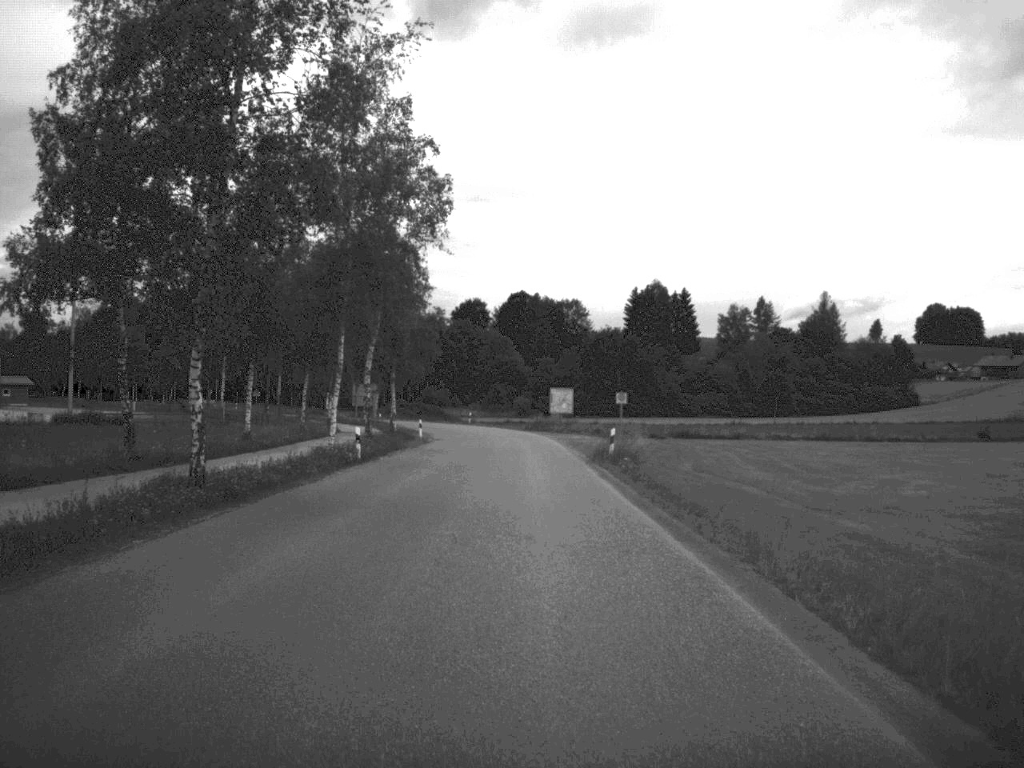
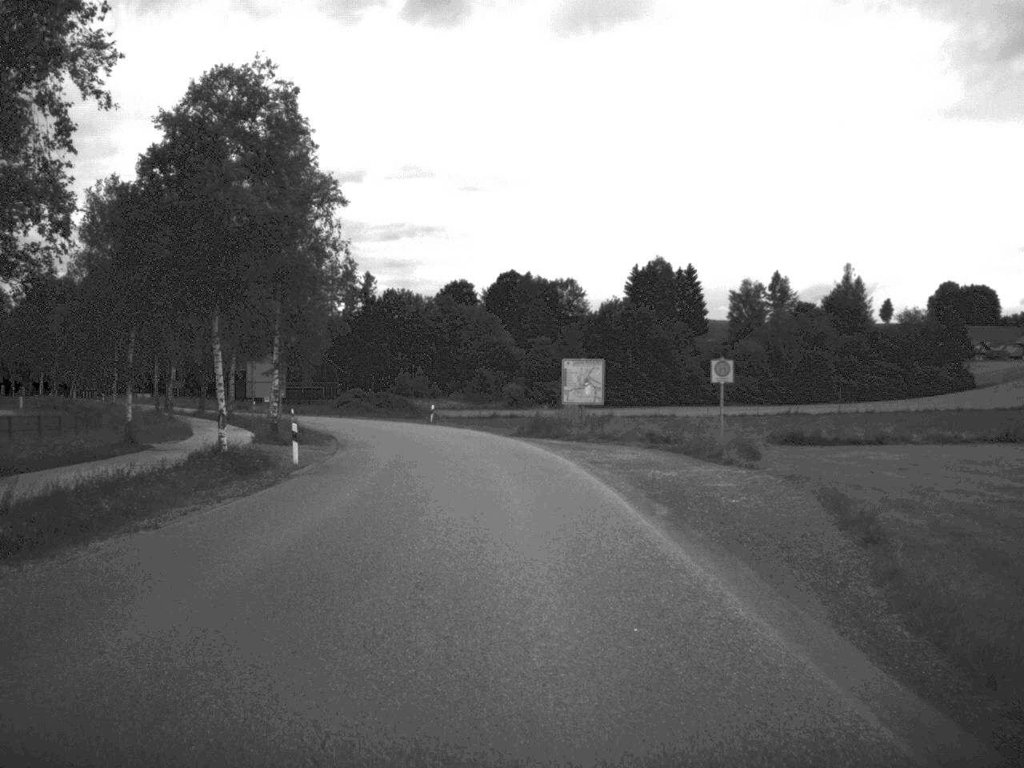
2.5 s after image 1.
(0.0, +37.0) m; 0°
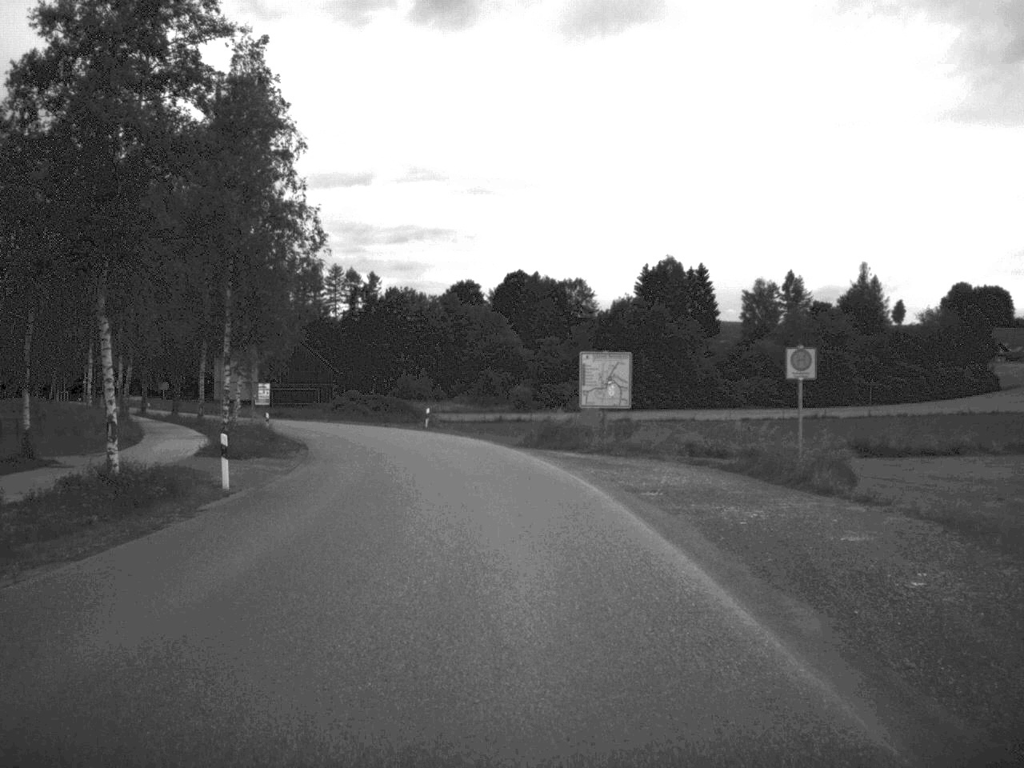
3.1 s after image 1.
(0.0, +8.5) m; 0°
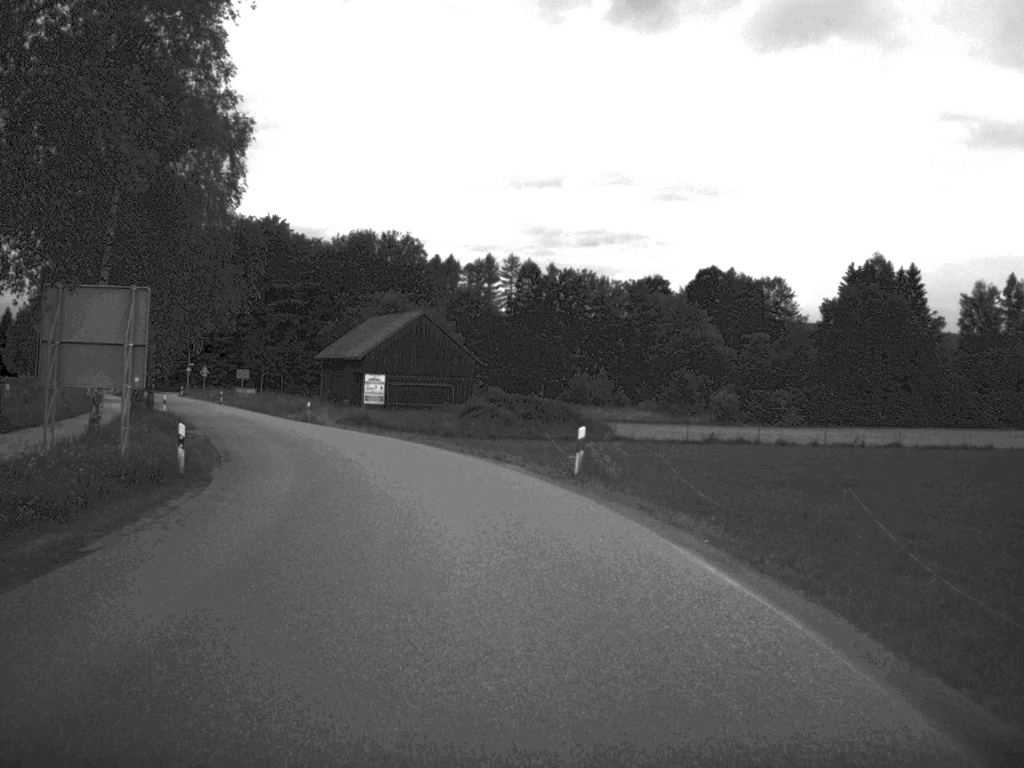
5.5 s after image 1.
(-2.0, +35.4) m; -8°
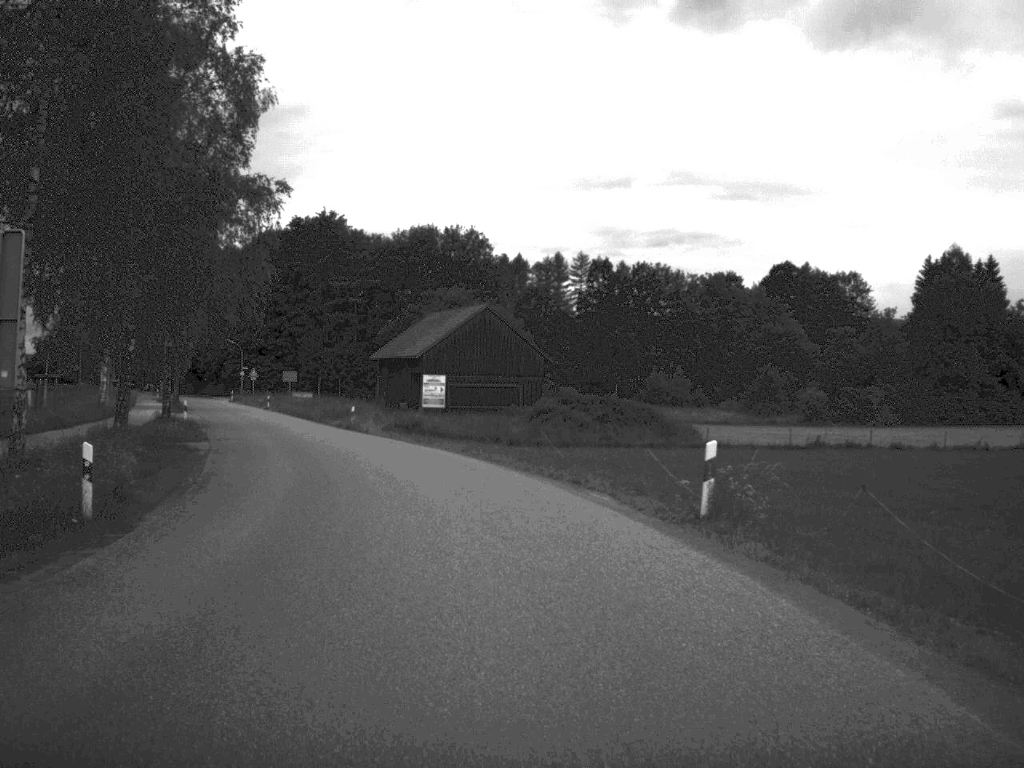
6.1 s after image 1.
(-0.2, +8.7) m; -3°
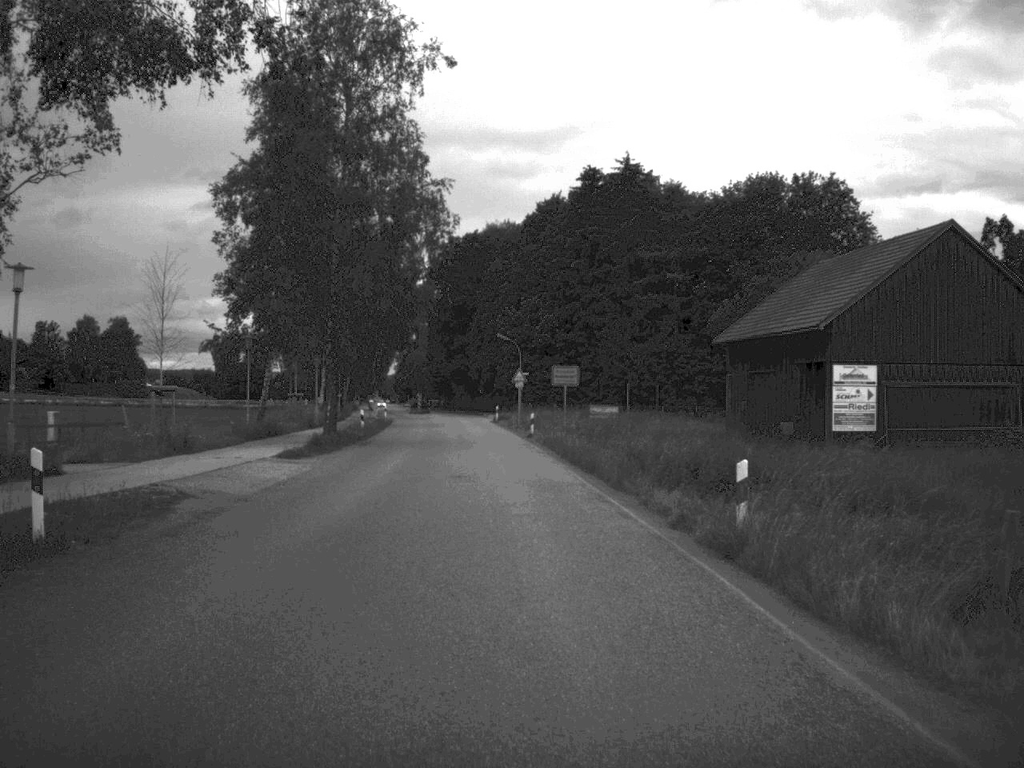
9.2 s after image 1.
(-6.3, +42.1) m; -14°
